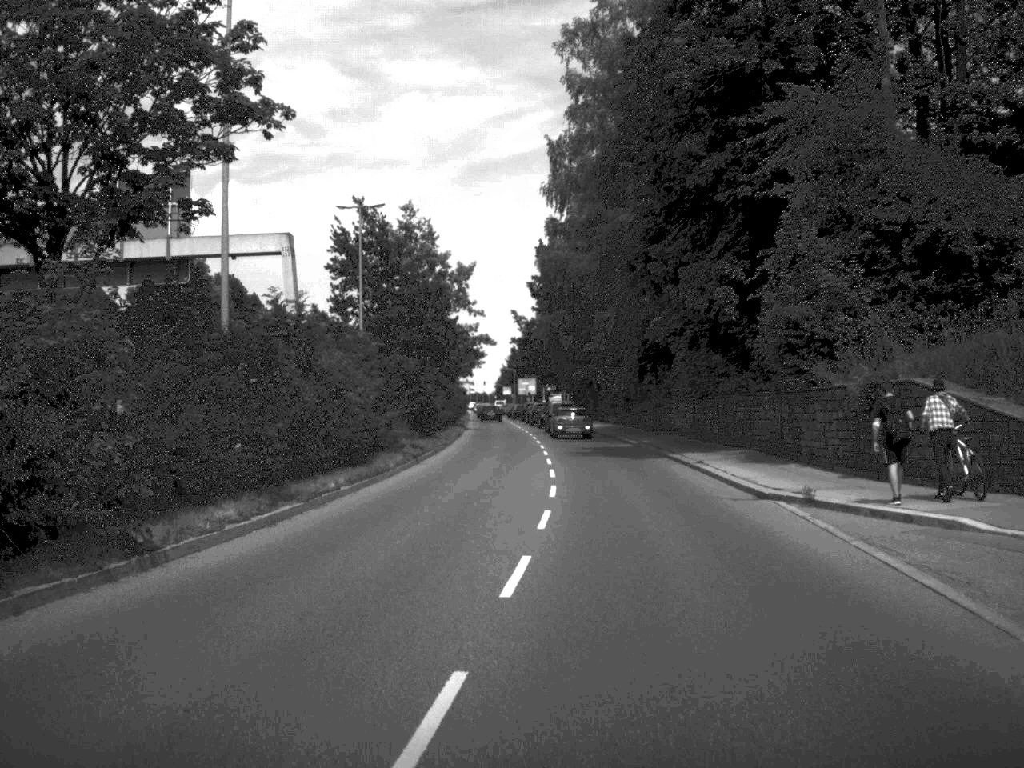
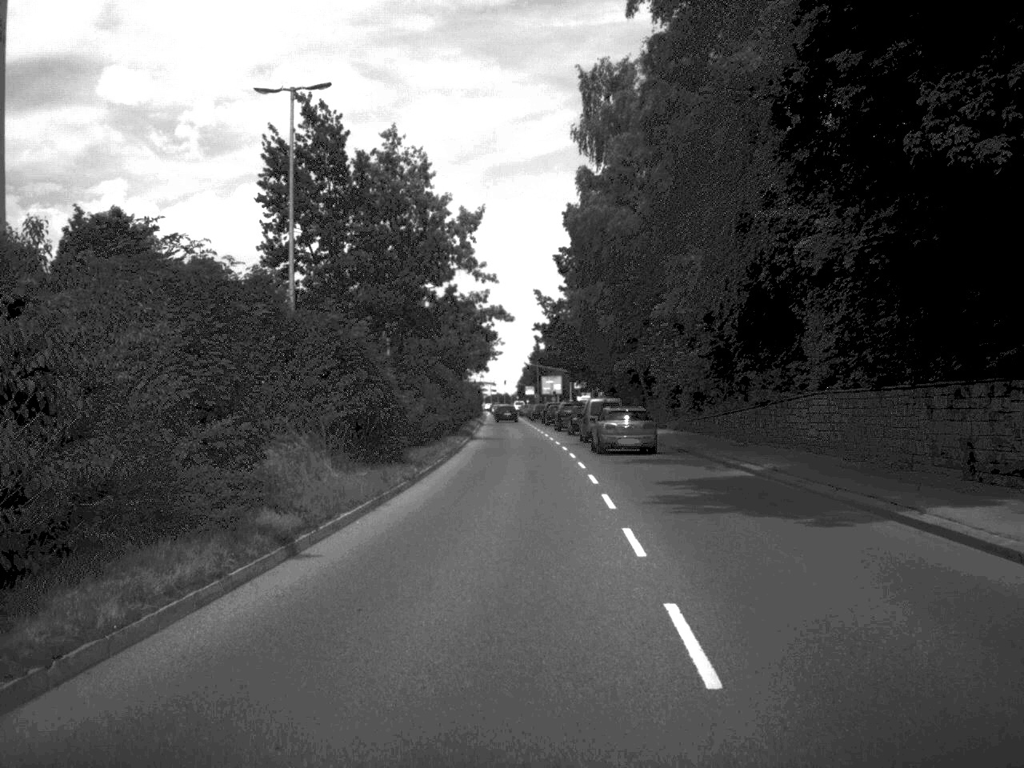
(-0.3, +21.3) m; -1°
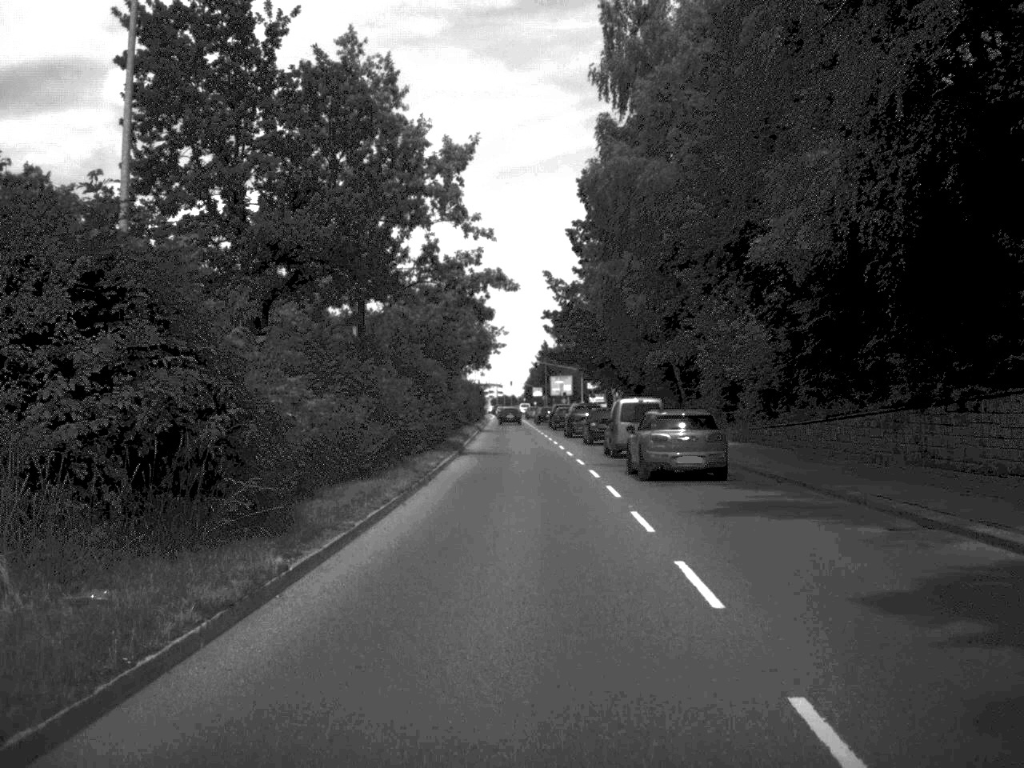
(0.0, +15.0) m; 0°
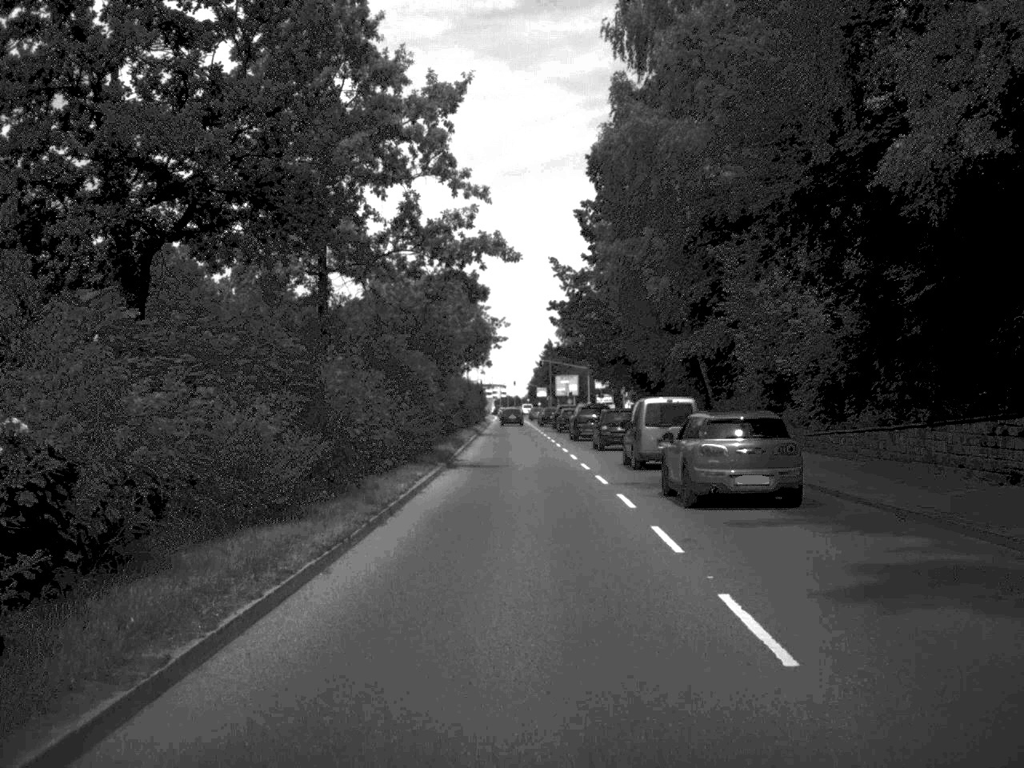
(0.0, +8.1) m; 0°
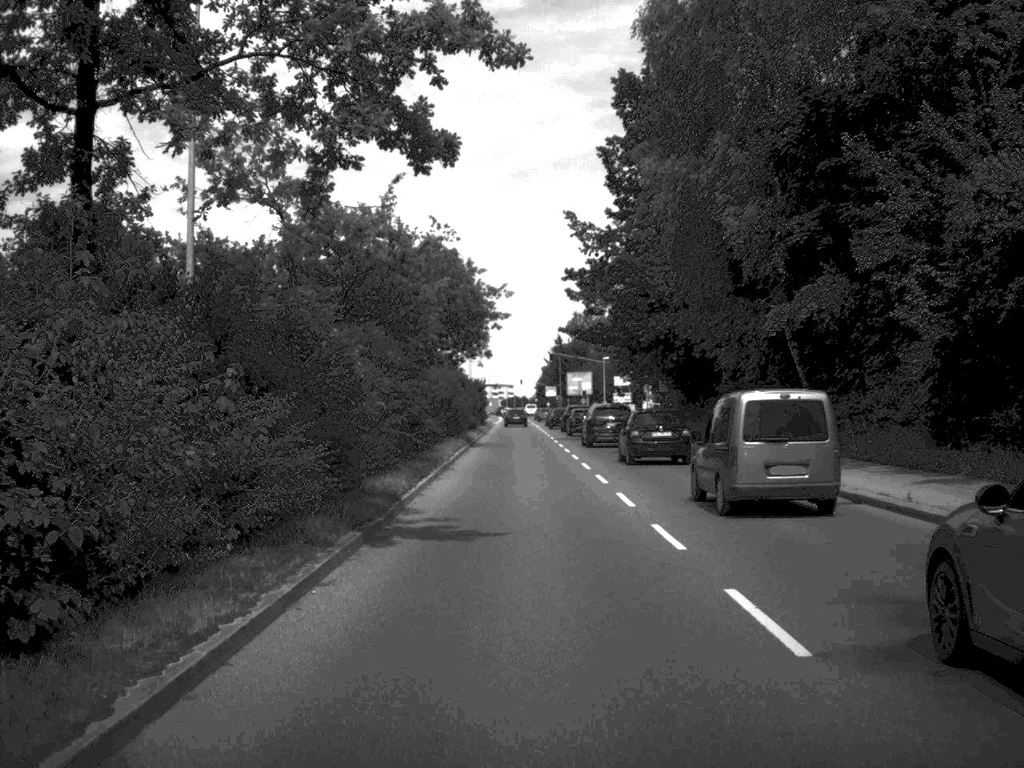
(-0.1, +17.5) m; 0°
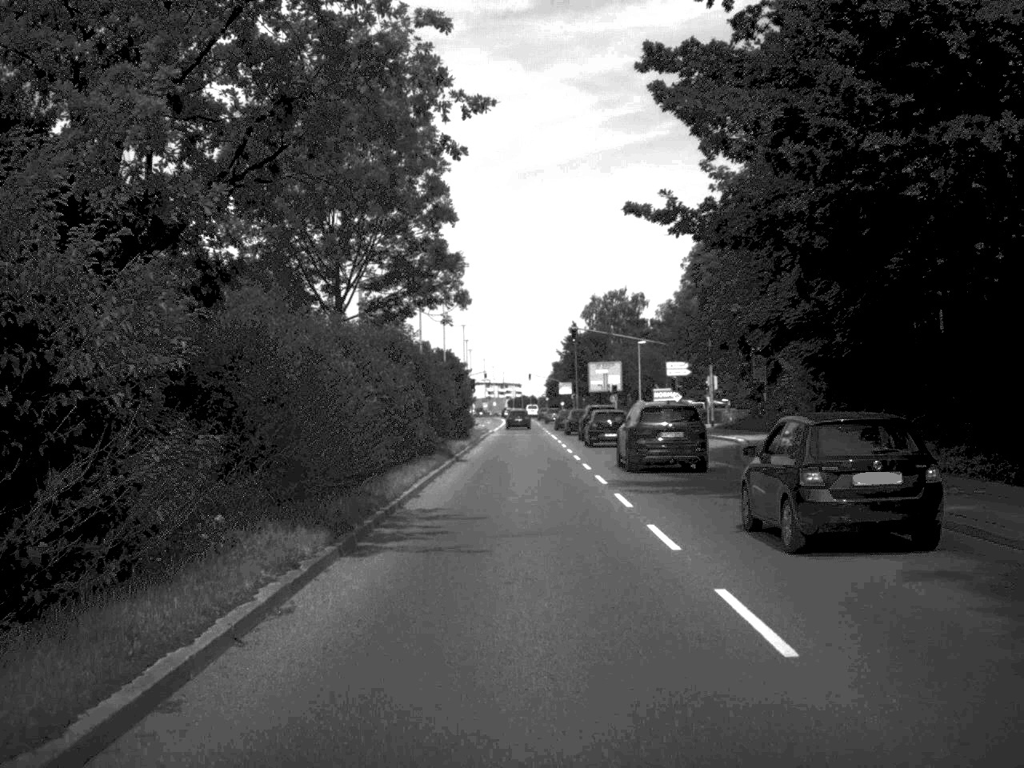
(-0.1, +35.4) m; 0°
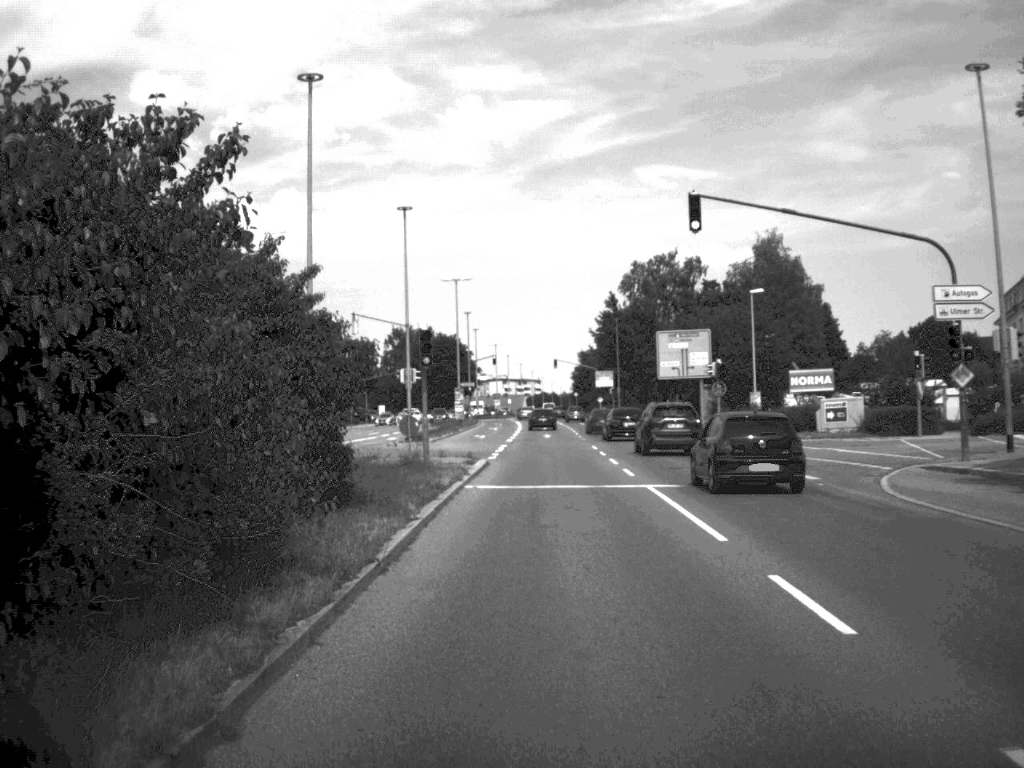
(-0.5, +46.7) m; -1°
